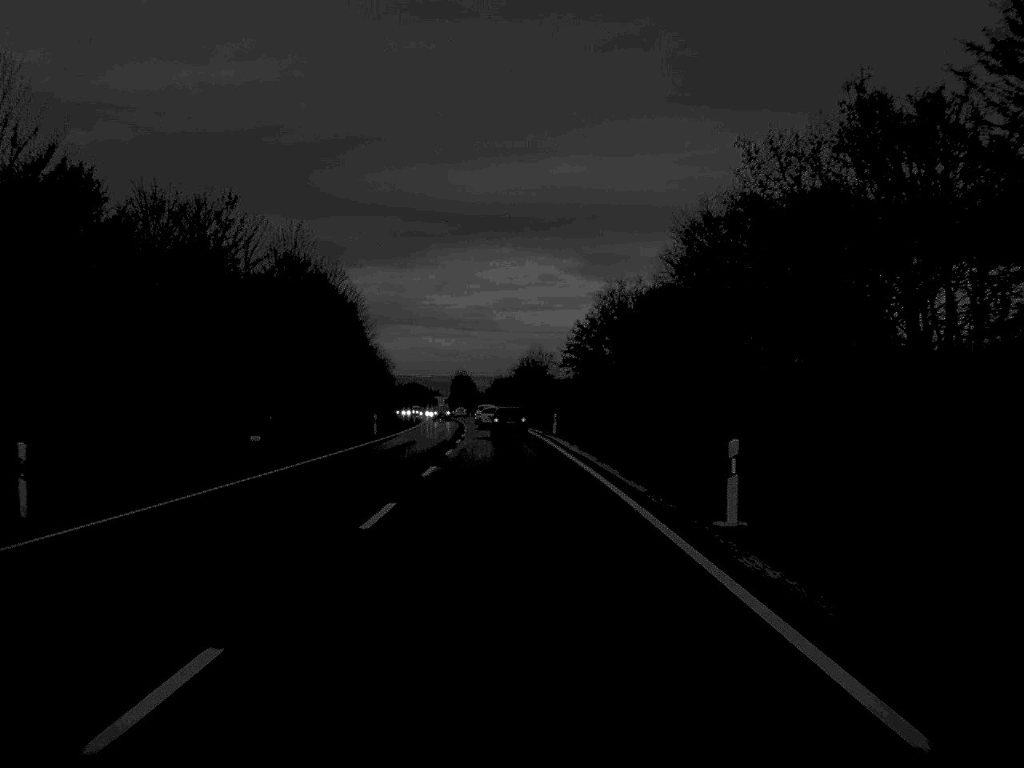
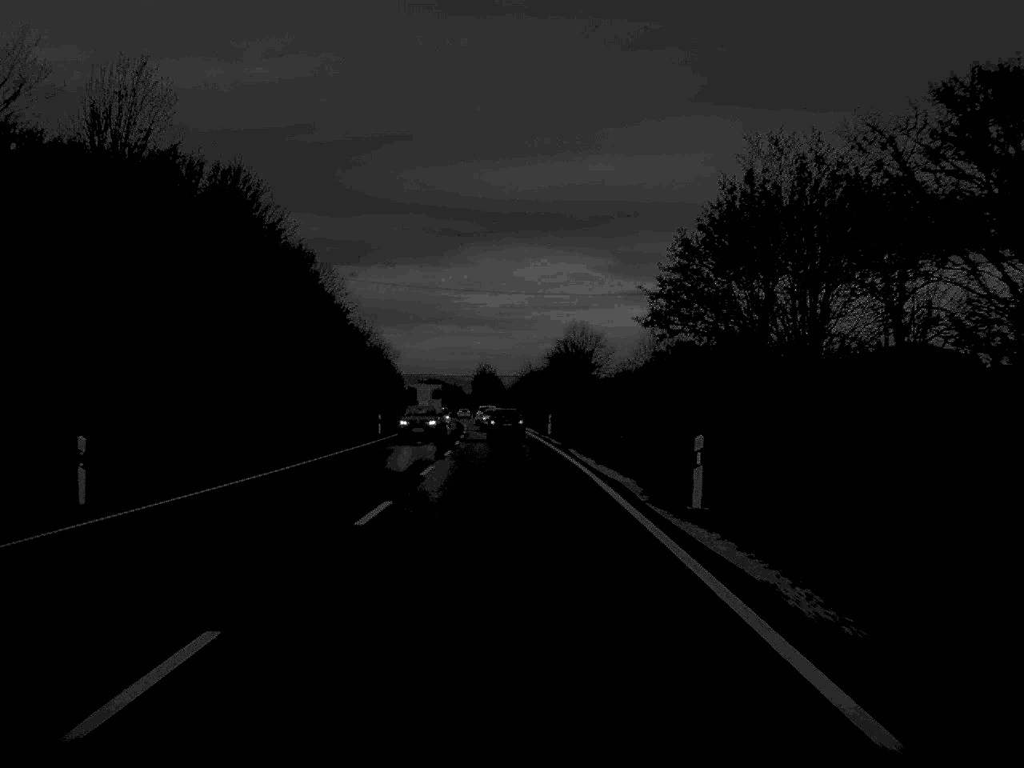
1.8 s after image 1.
(-0.5, +47.4) m; -1°
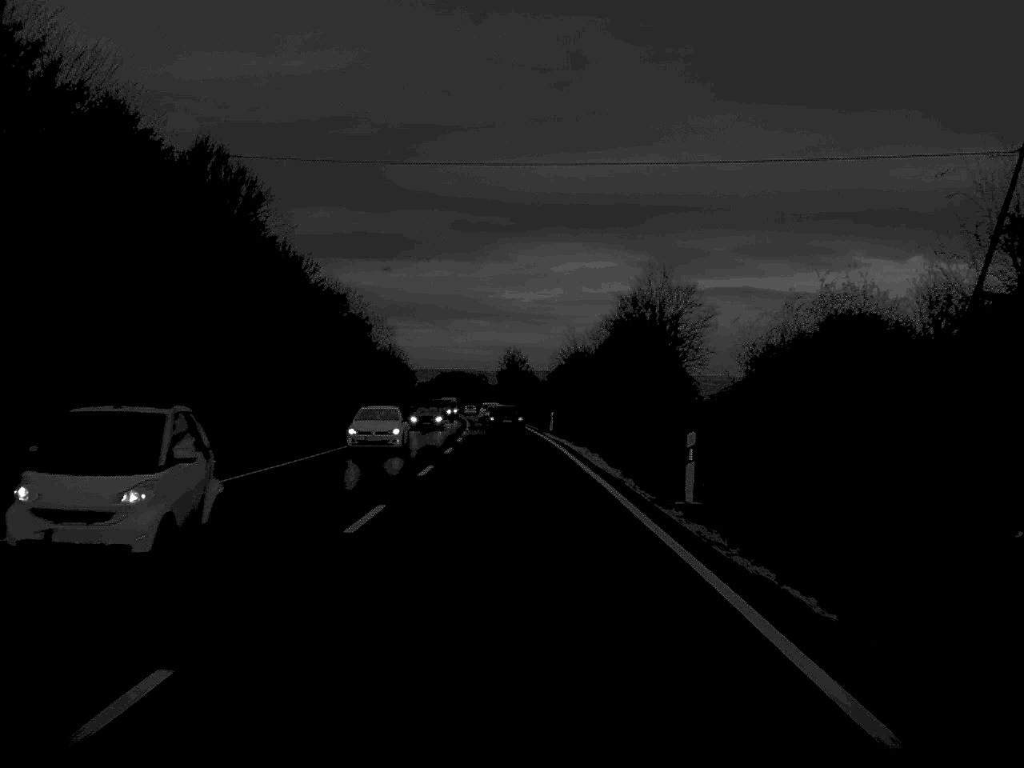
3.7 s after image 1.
(-0.7, +49.3) m; -1°
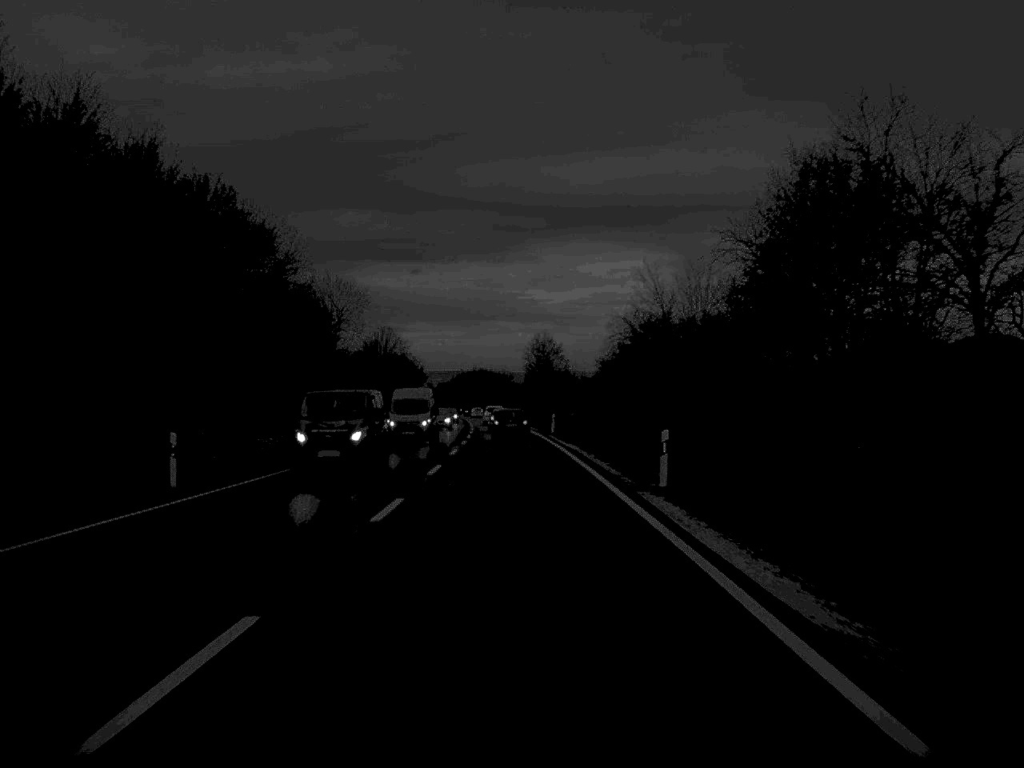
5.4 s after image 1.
(-0.5, +46.1) m; -1°
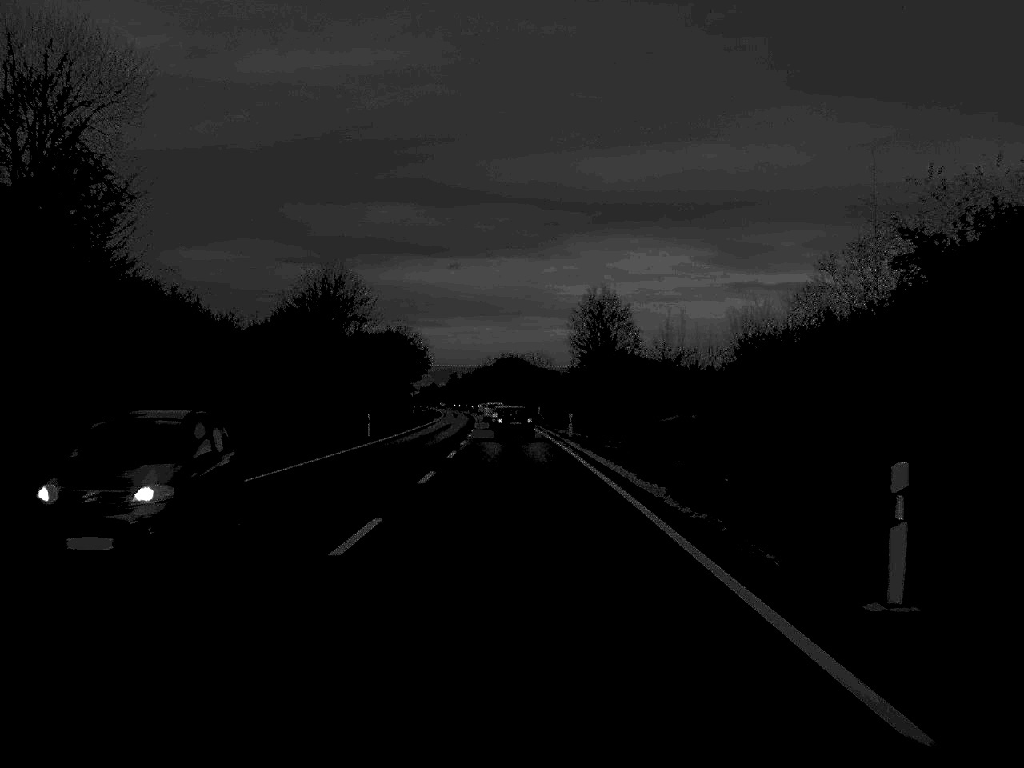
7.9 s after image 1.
(-0.9, +64.0) m; -2°
